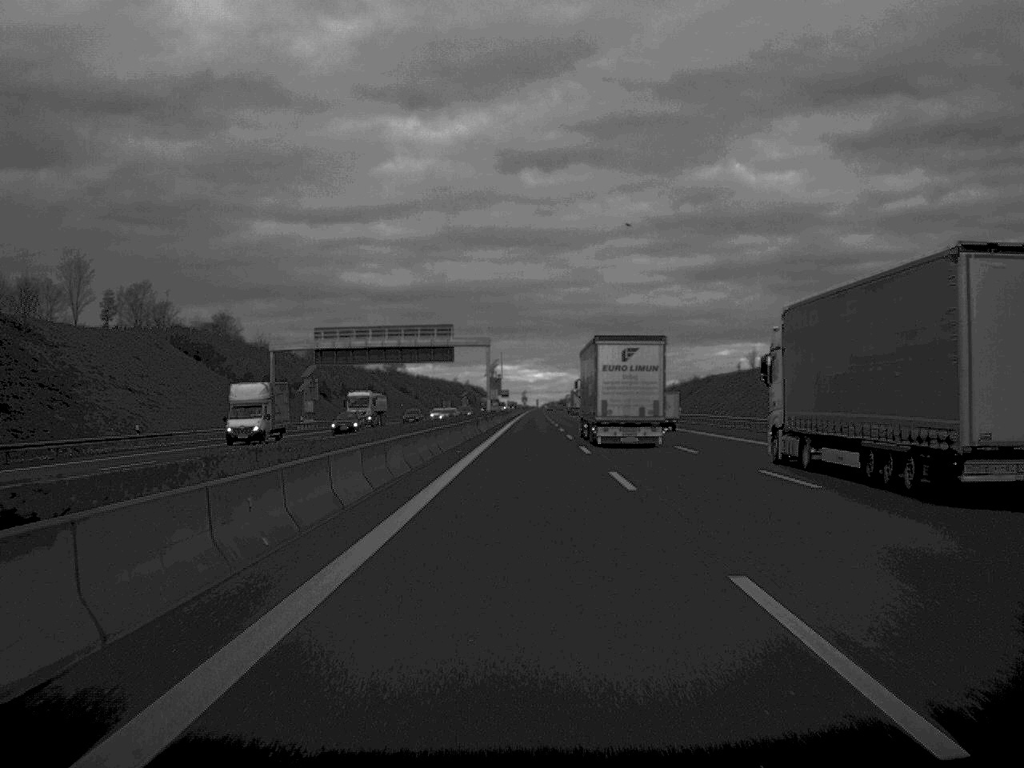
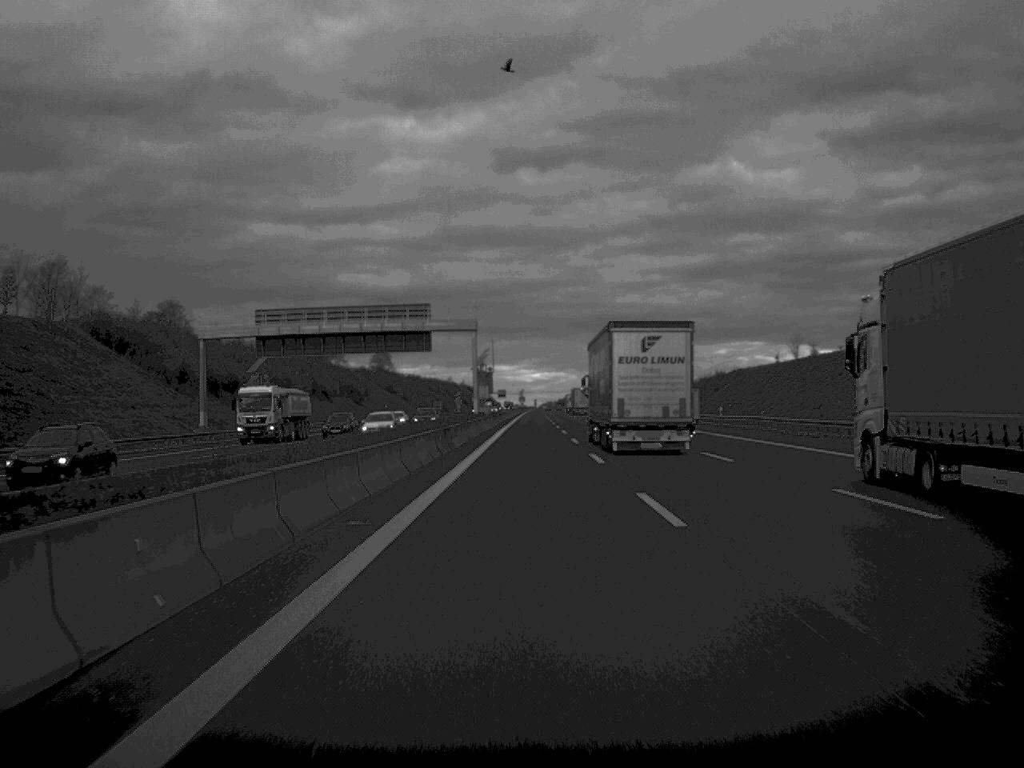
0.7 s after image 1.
(0.0, +24.4) m; 0°
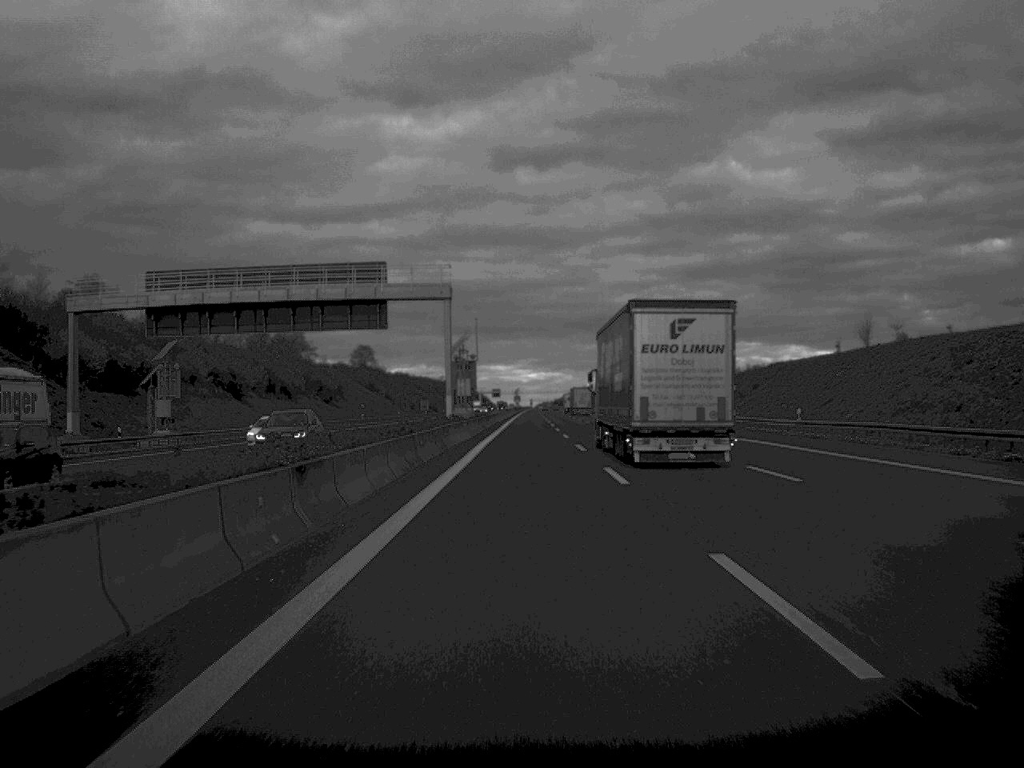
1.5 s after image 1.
(+0.1, +27.8) m; 0°
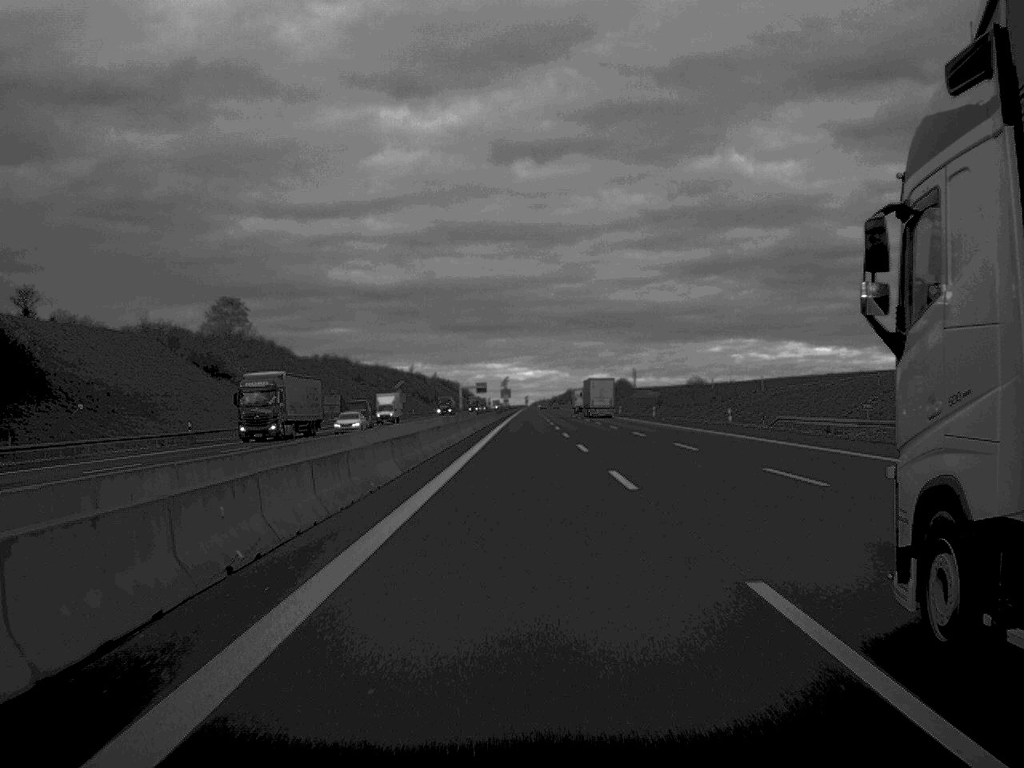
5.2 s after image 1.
(+0.1, +127.8) m; 0°
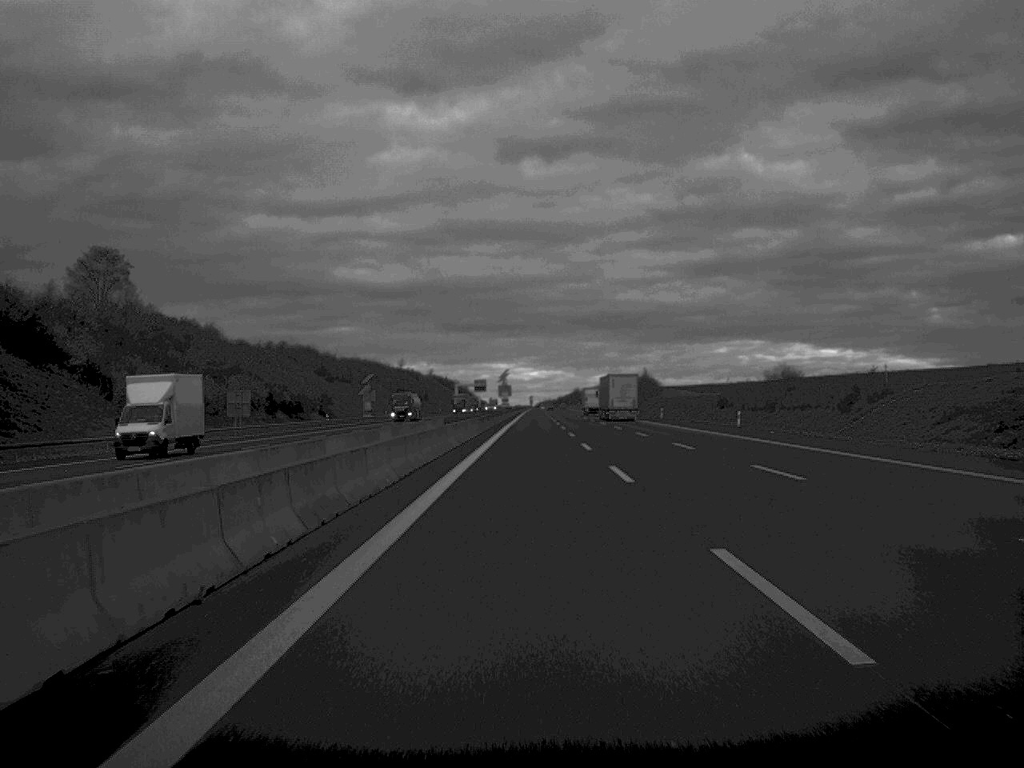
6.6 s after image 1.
(-0.1, +51.0) m; 0°
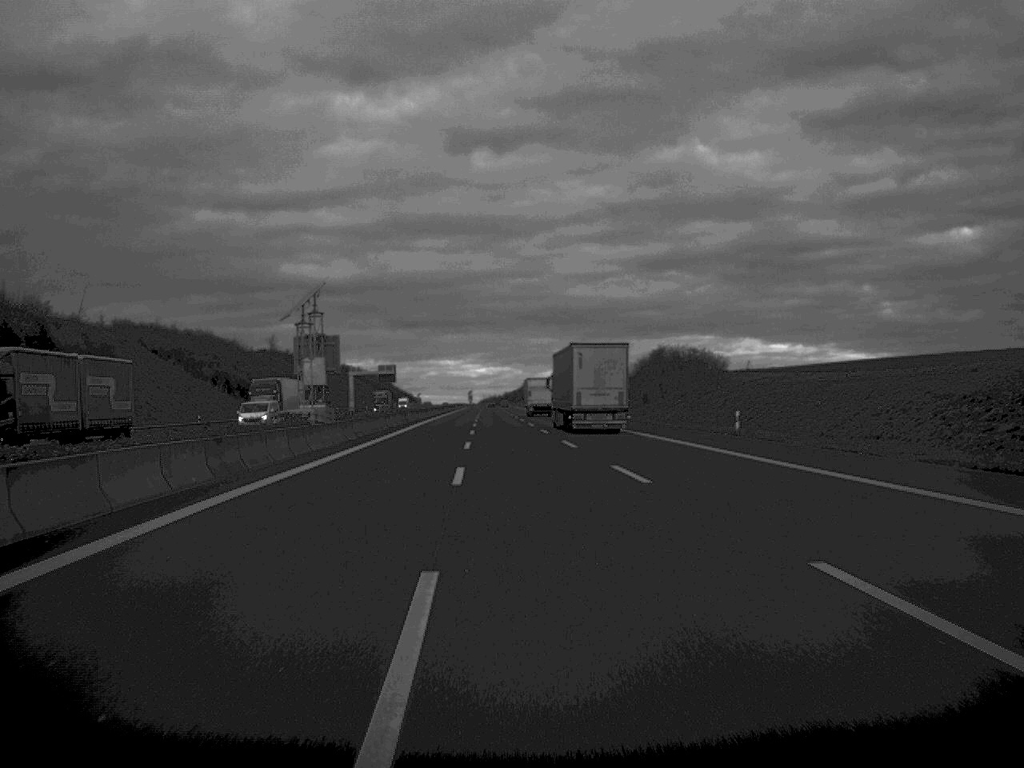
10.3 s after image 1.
(+3.2, +127.4) m; +2°
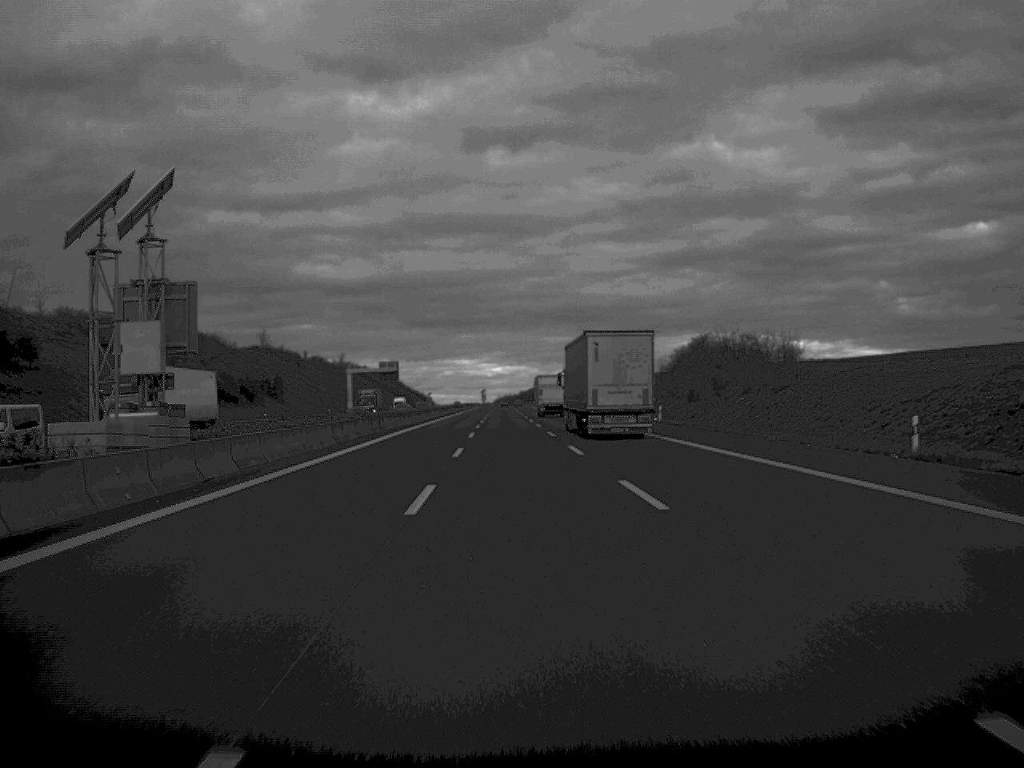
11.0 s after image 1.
(-0.1, +23.8) m; -1°
